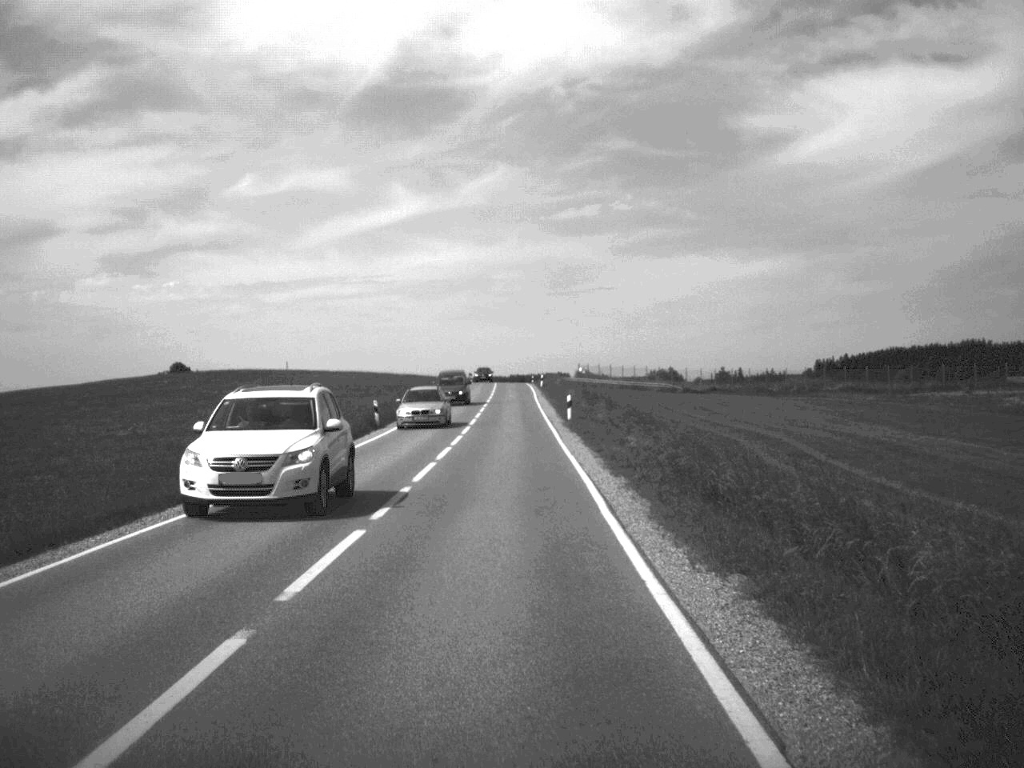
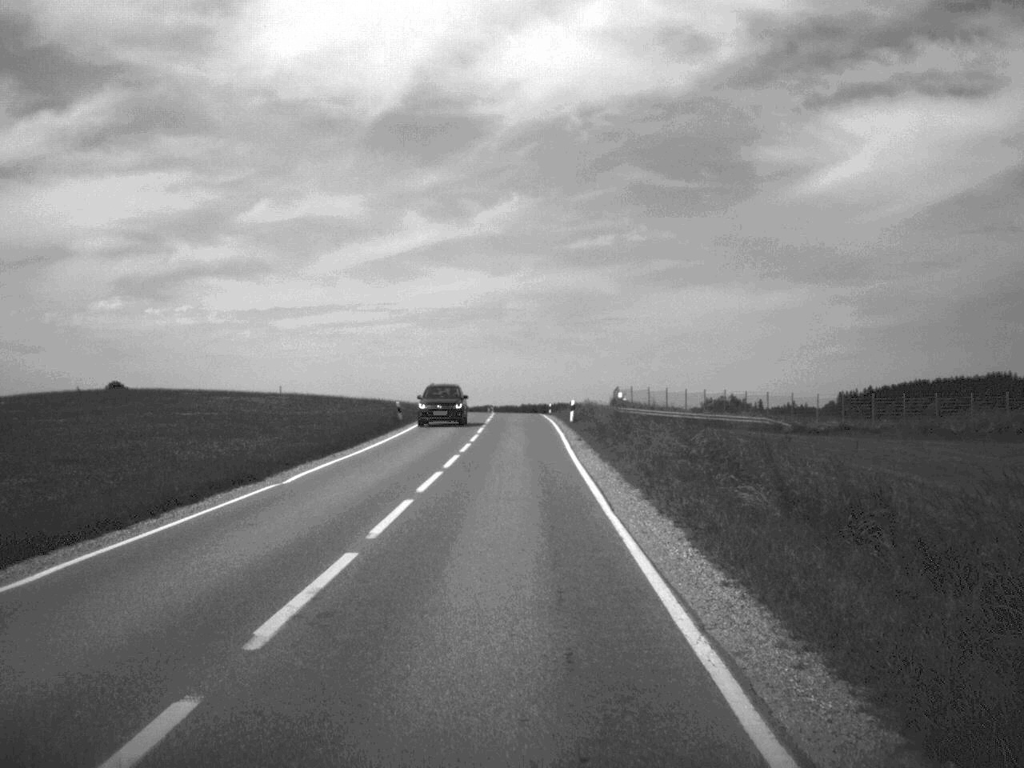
(-0.3, +43.2) m; -1°
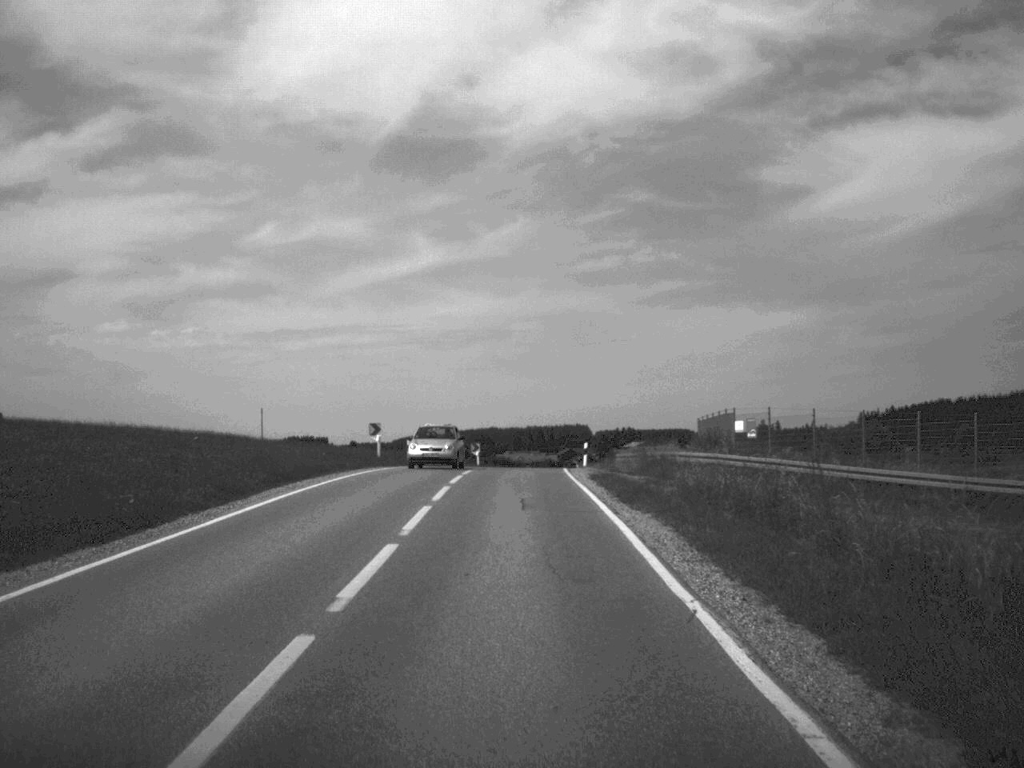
(-0.2, +51.0) m; 0°
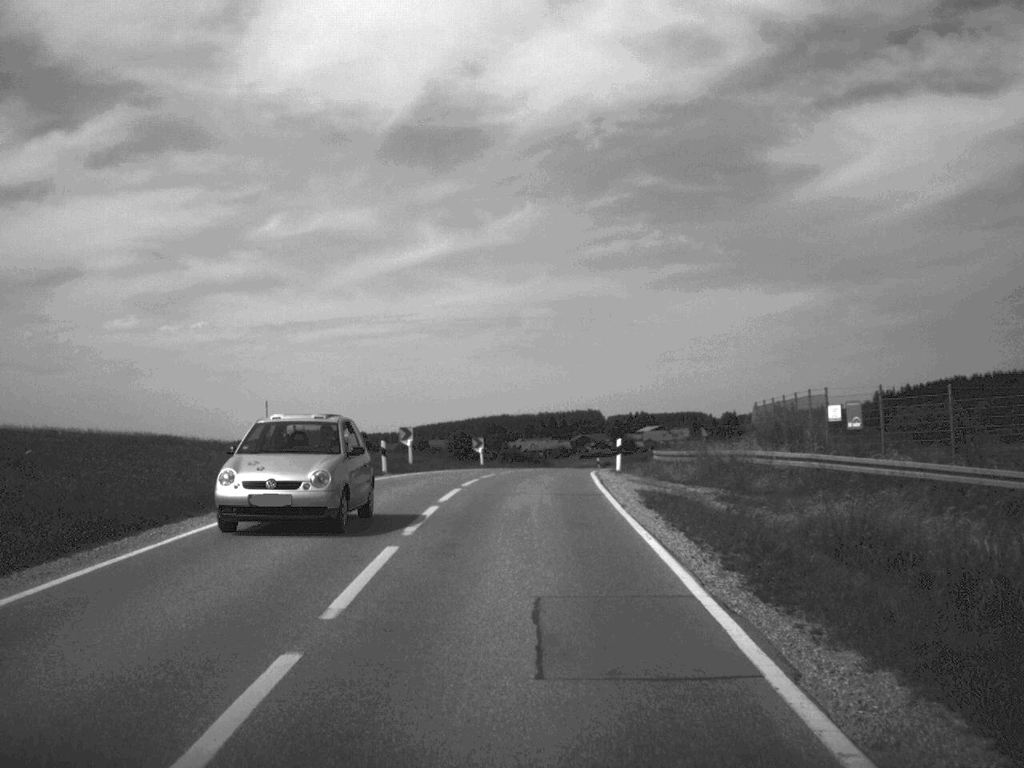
(-0.1, +12.5) m; -1°
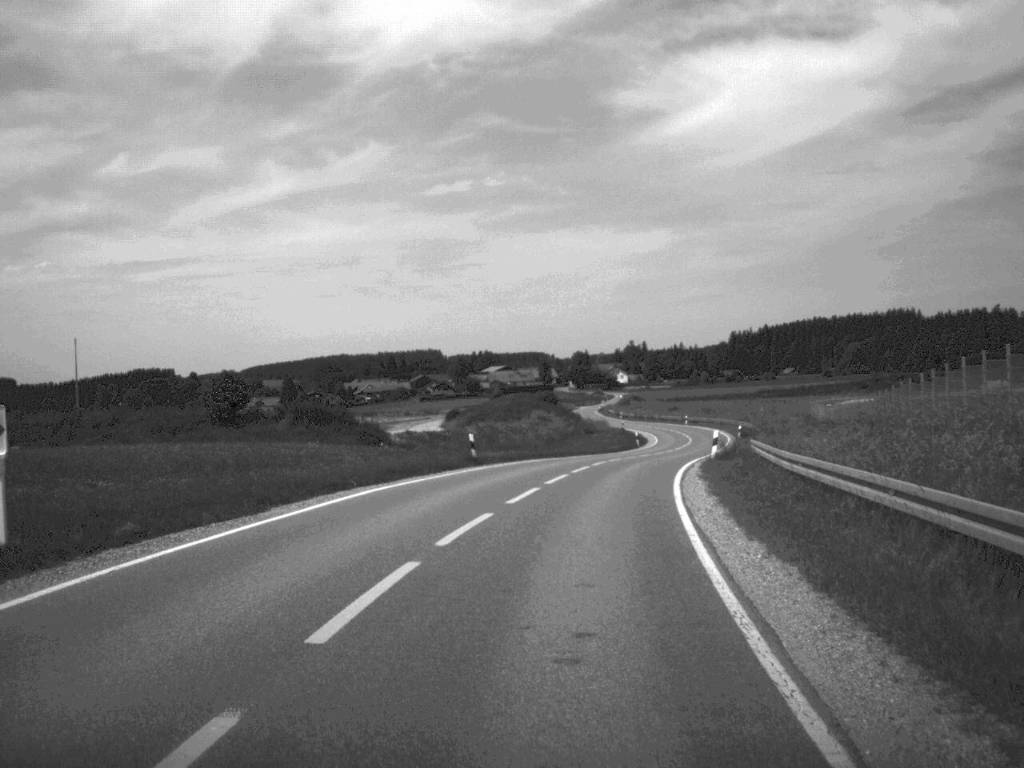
(+1.7, +48.9) m; +7°
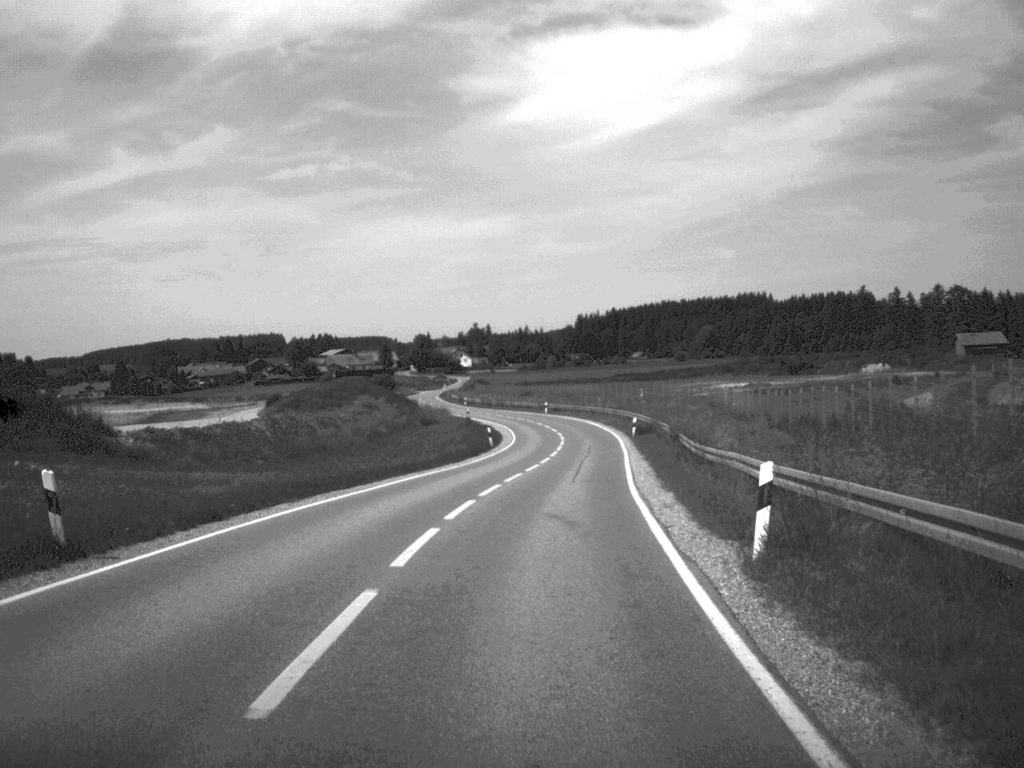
(+1.6, +25.0) m; +7°
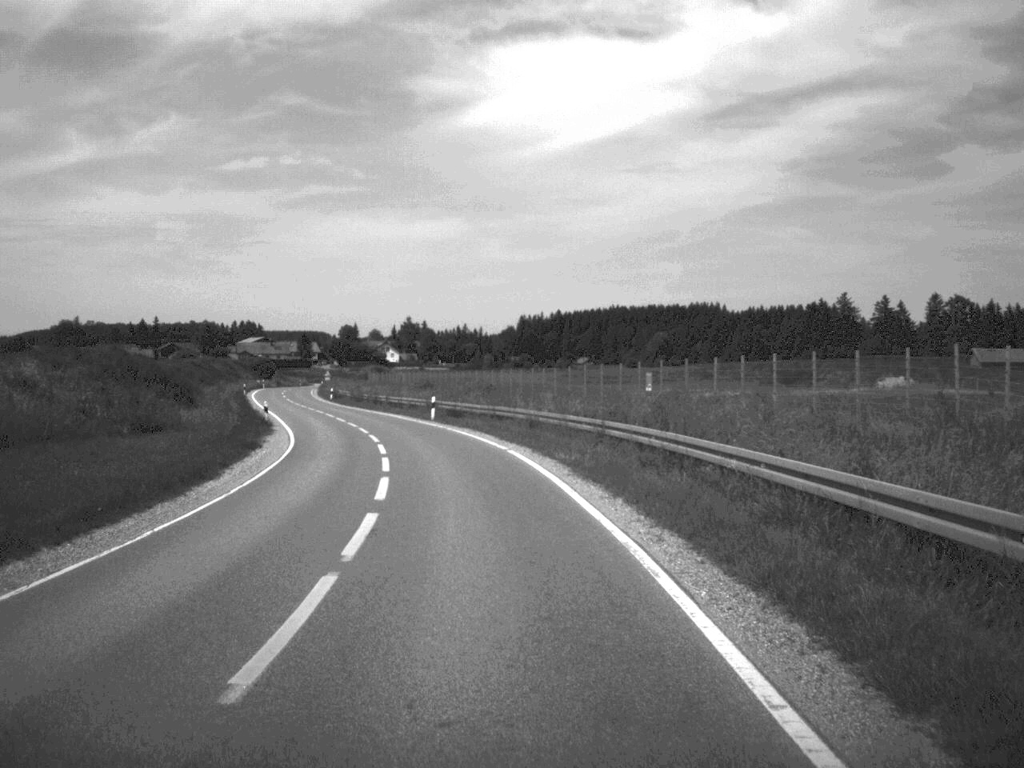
(+2.9, +58.8) m; +2°
